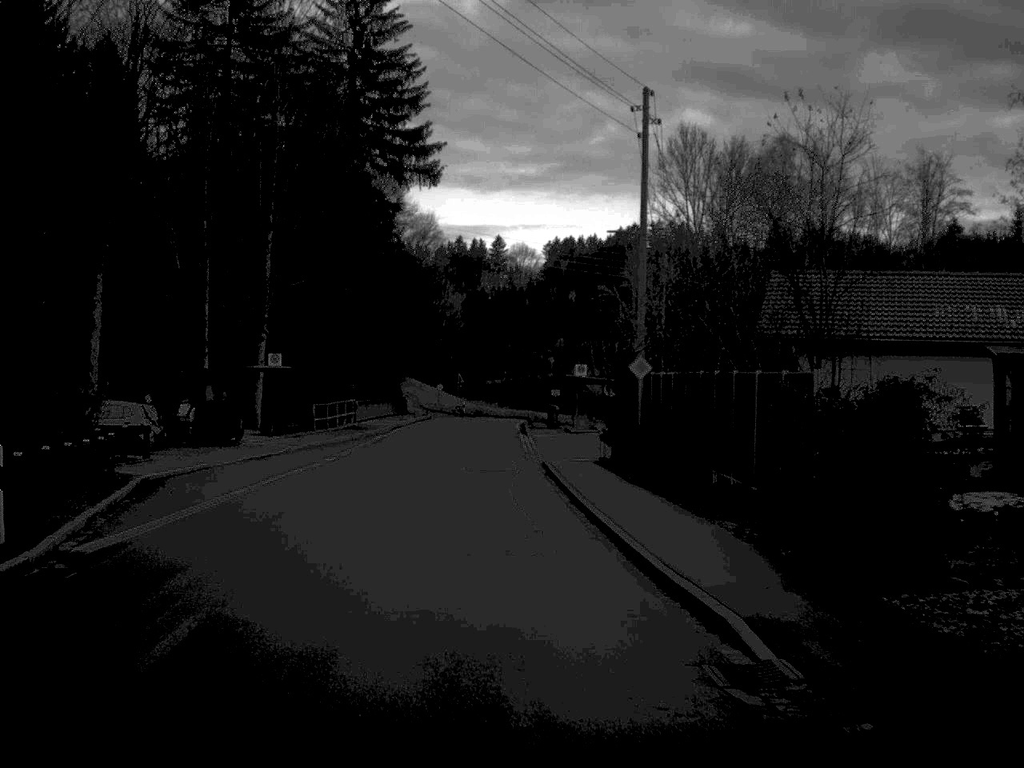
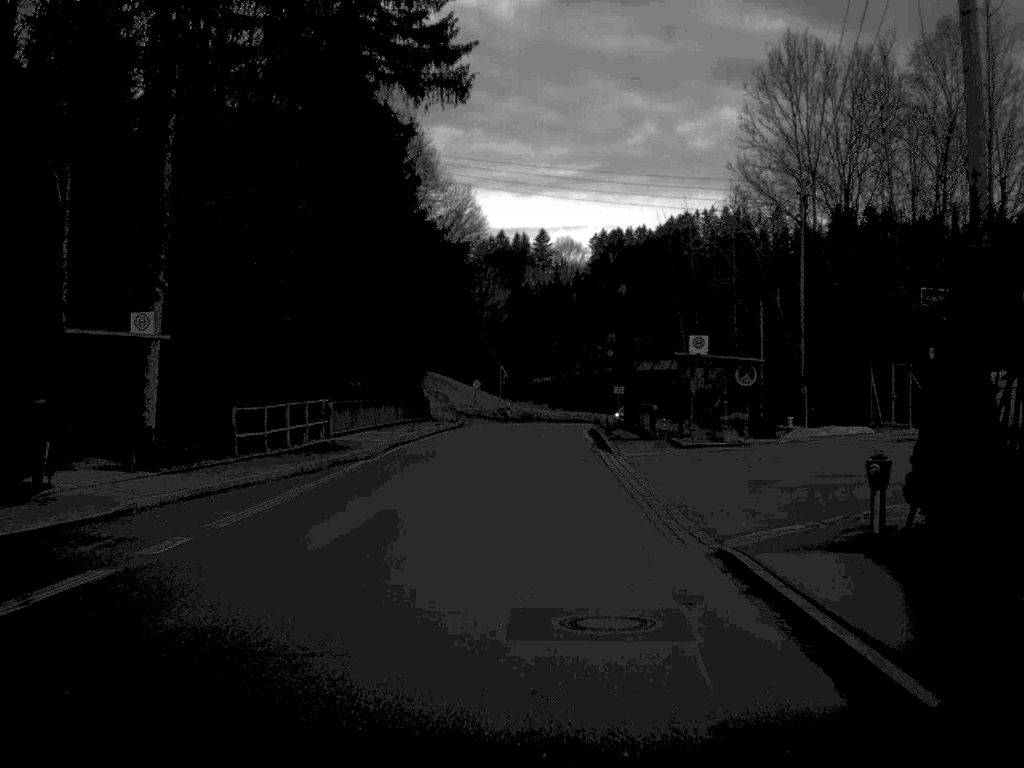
(-0.9, +22.6) m; -2°
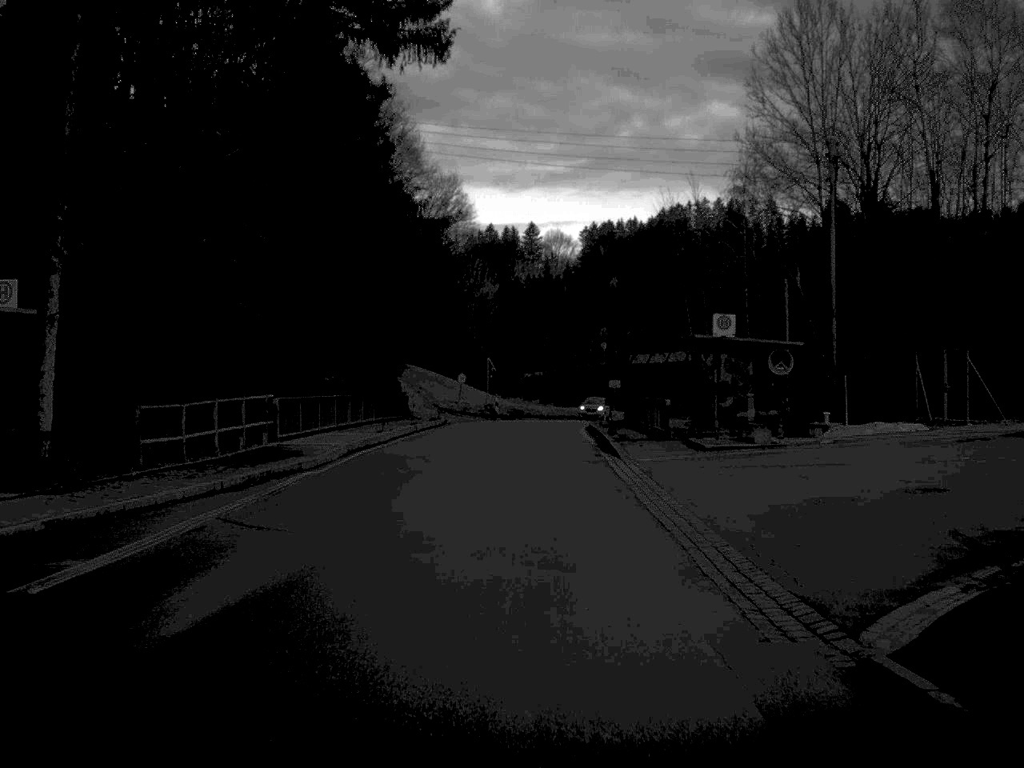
(0.0, +6.3) m; 0°
